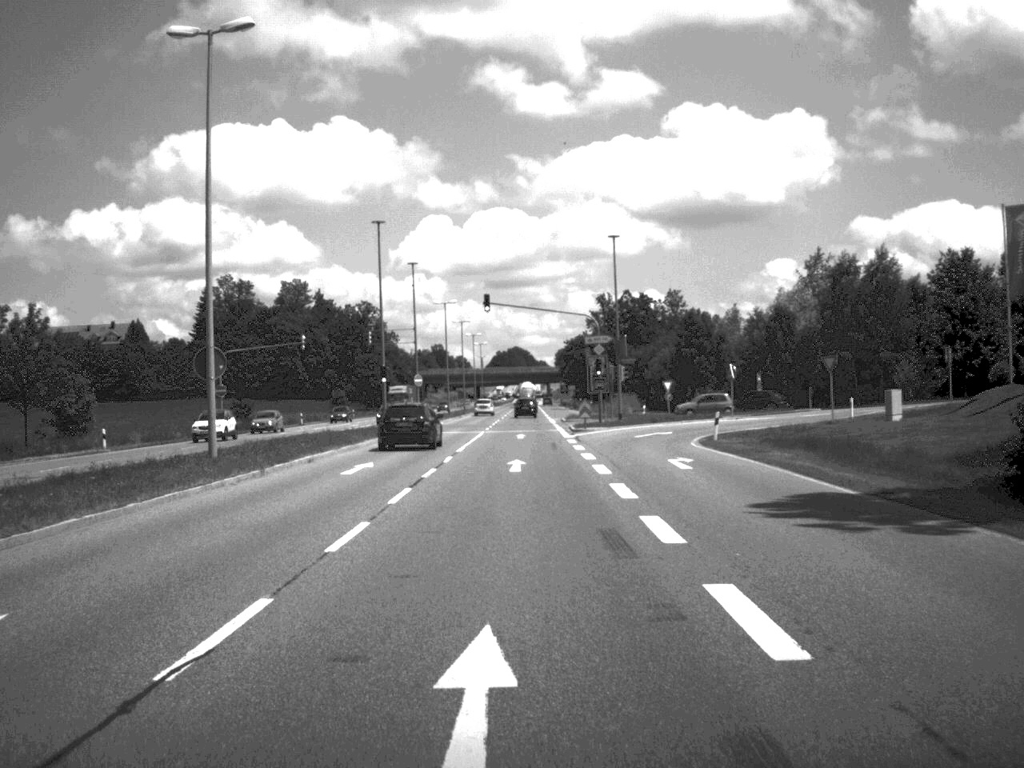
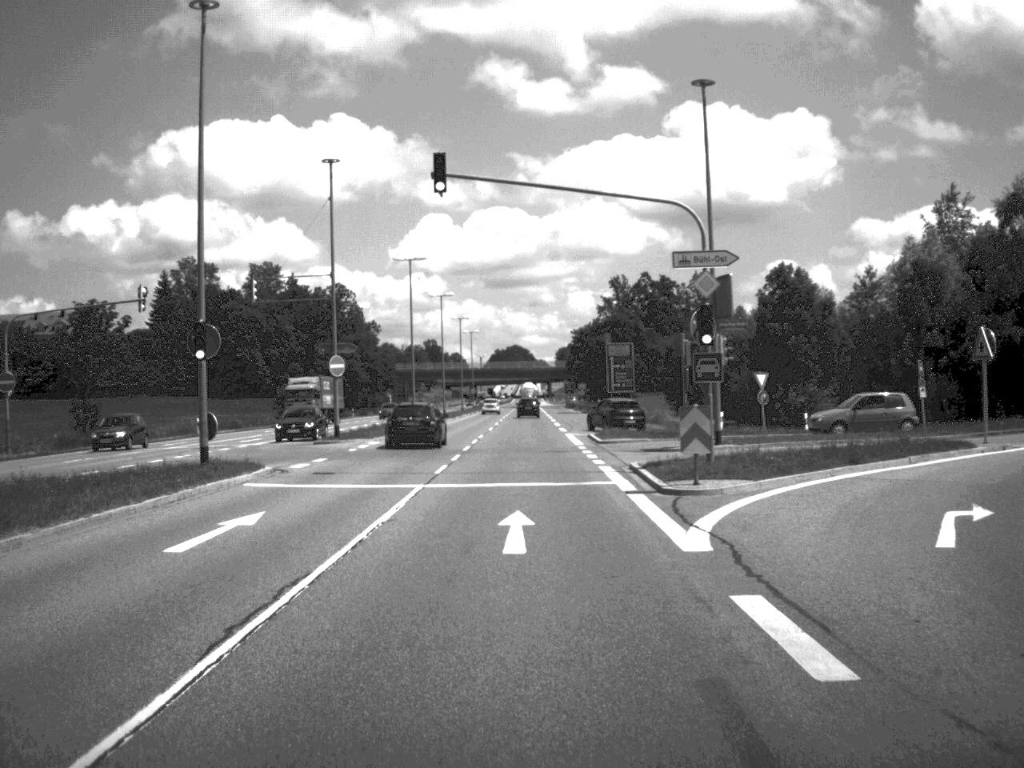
(-0.2, +36.1) m; 0°
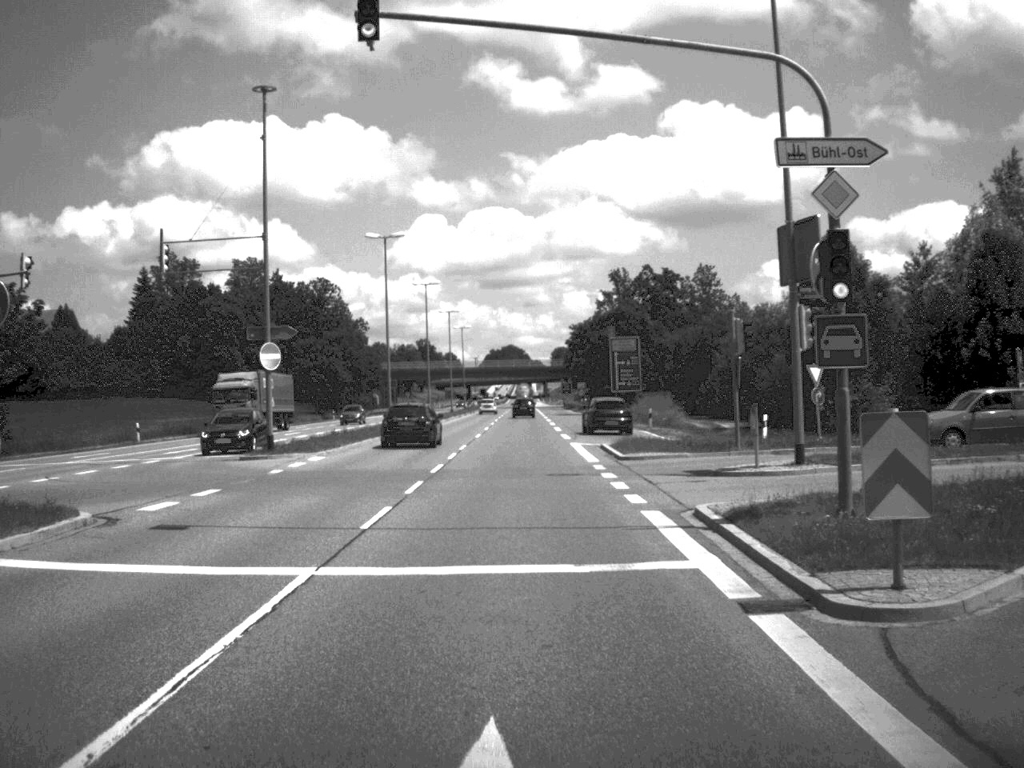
(0.0, +11.4) m; 0°
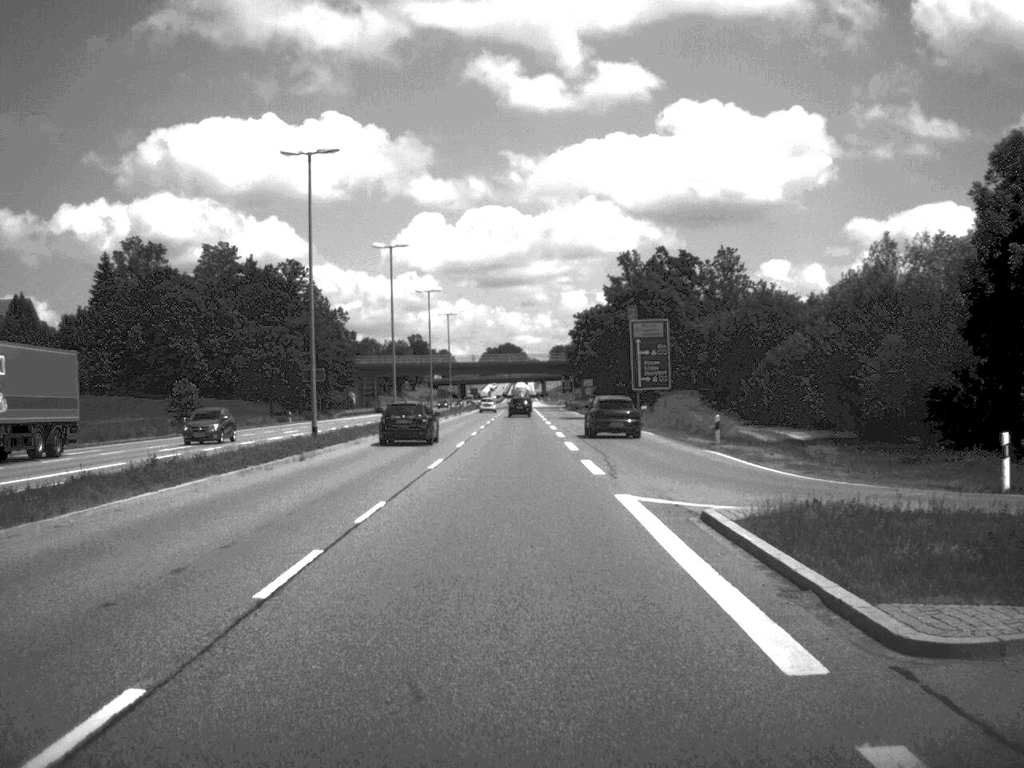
(0.0, +23.3) m; 0°
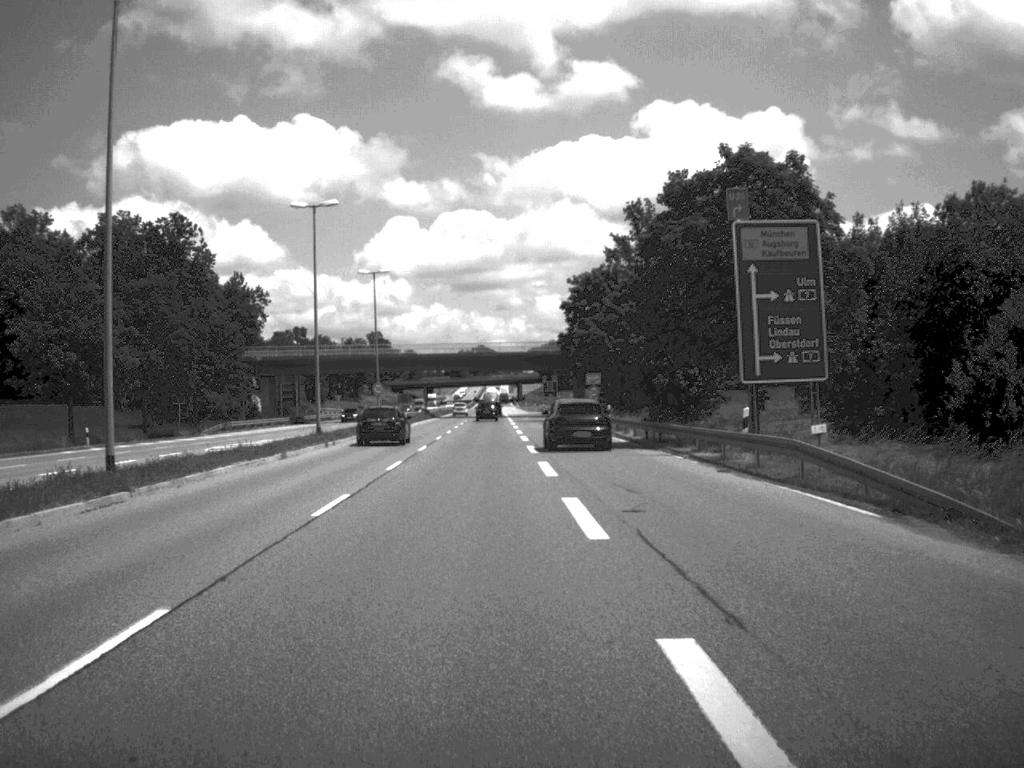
(+0.2, +47.5) m; +1°
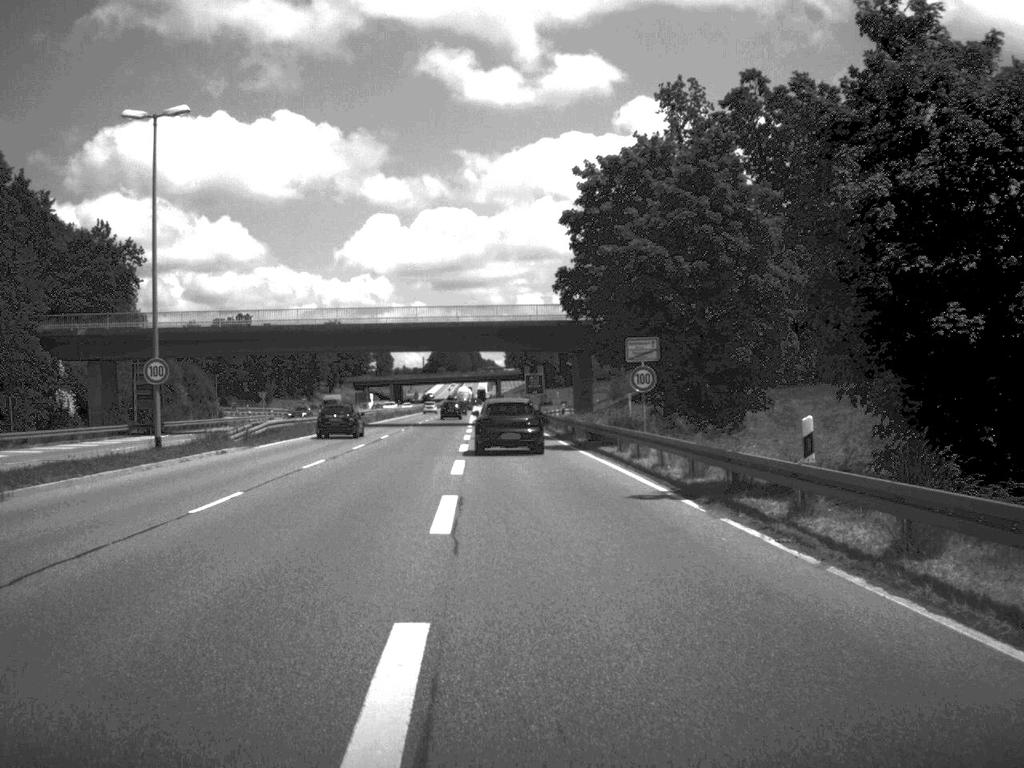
(+0.4, +47.1) m; +1°
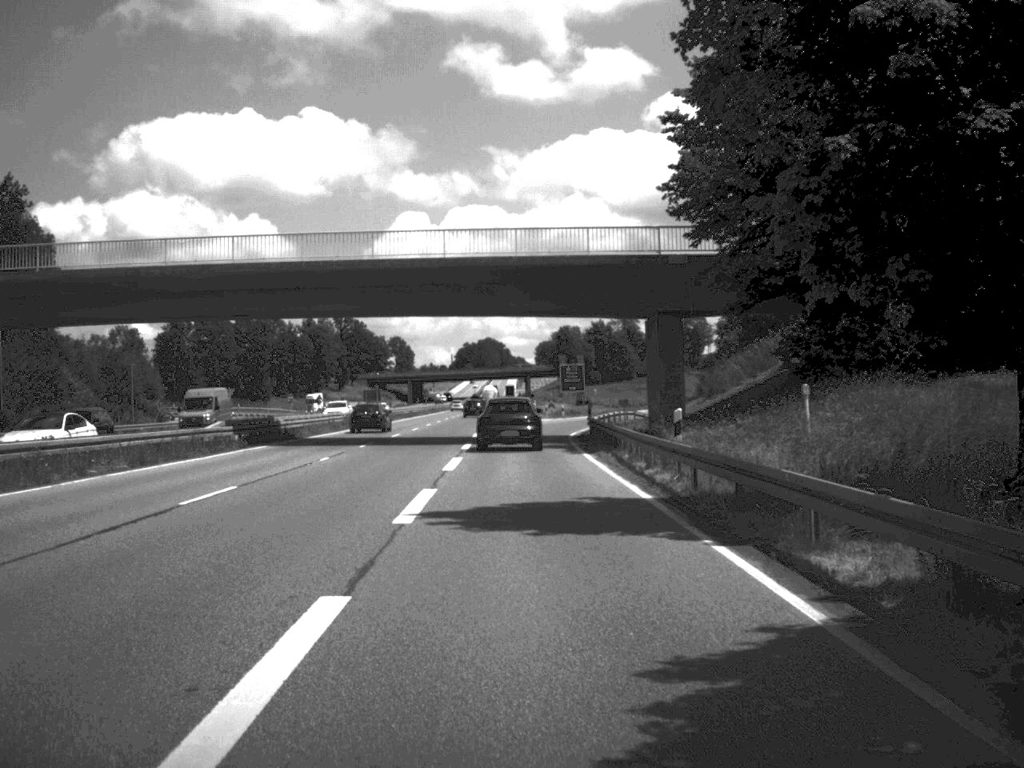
(-0.5, +34.7) m; -2°
